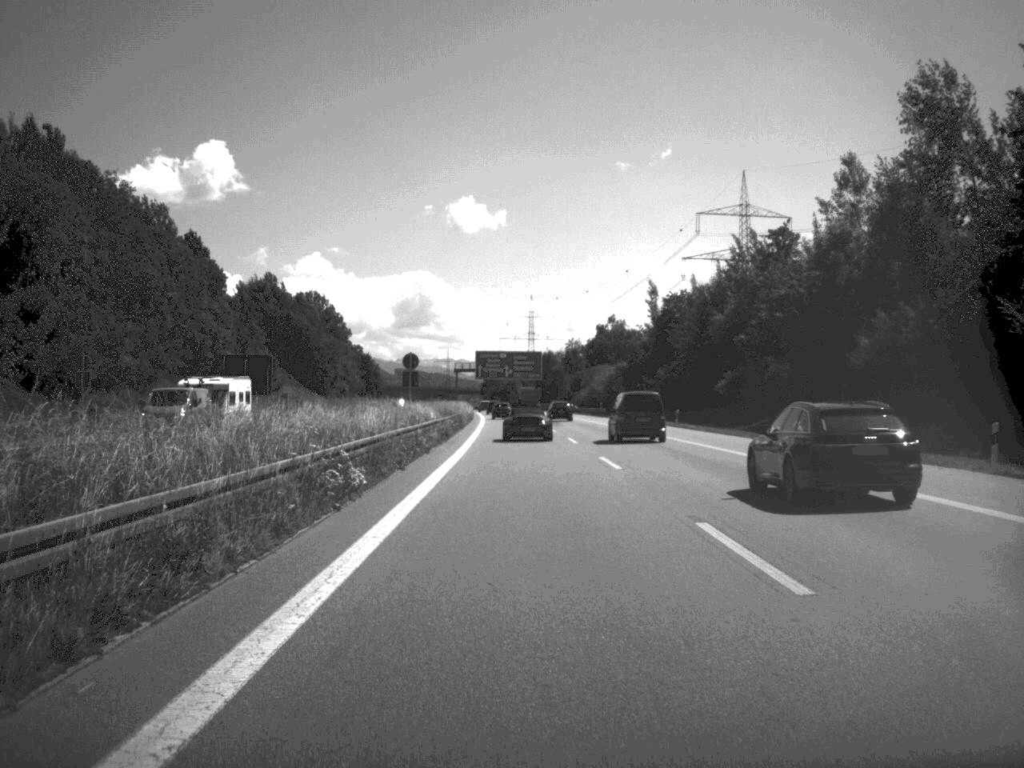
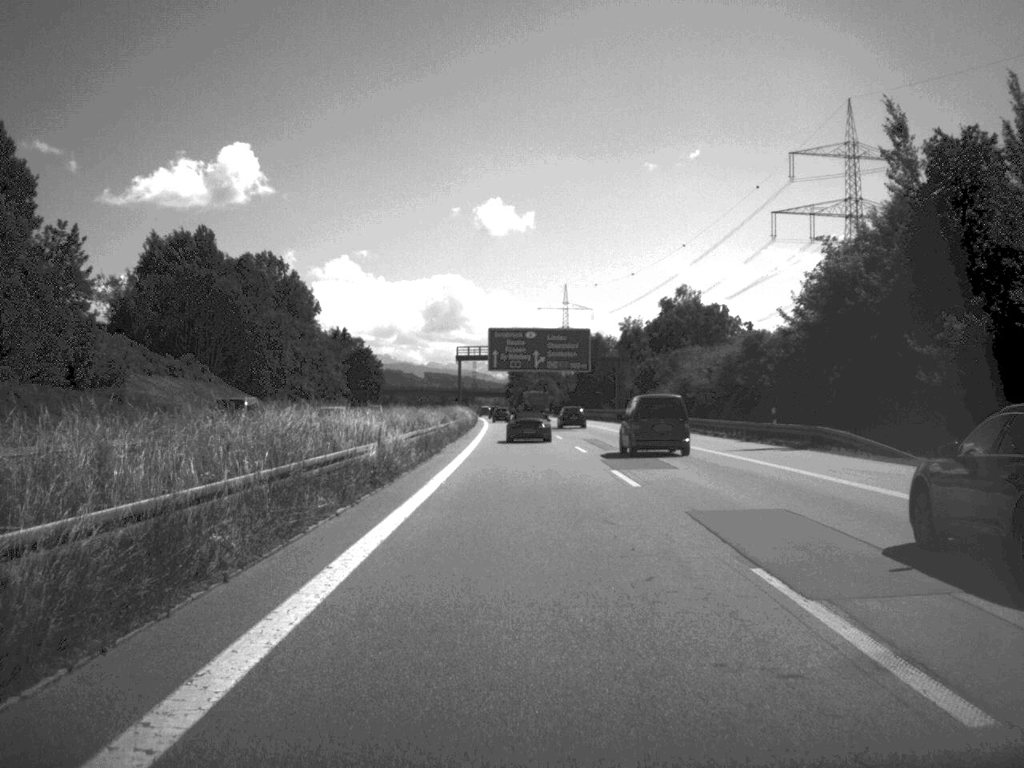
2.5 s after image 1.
(-1.0, +74.8) m; -2°
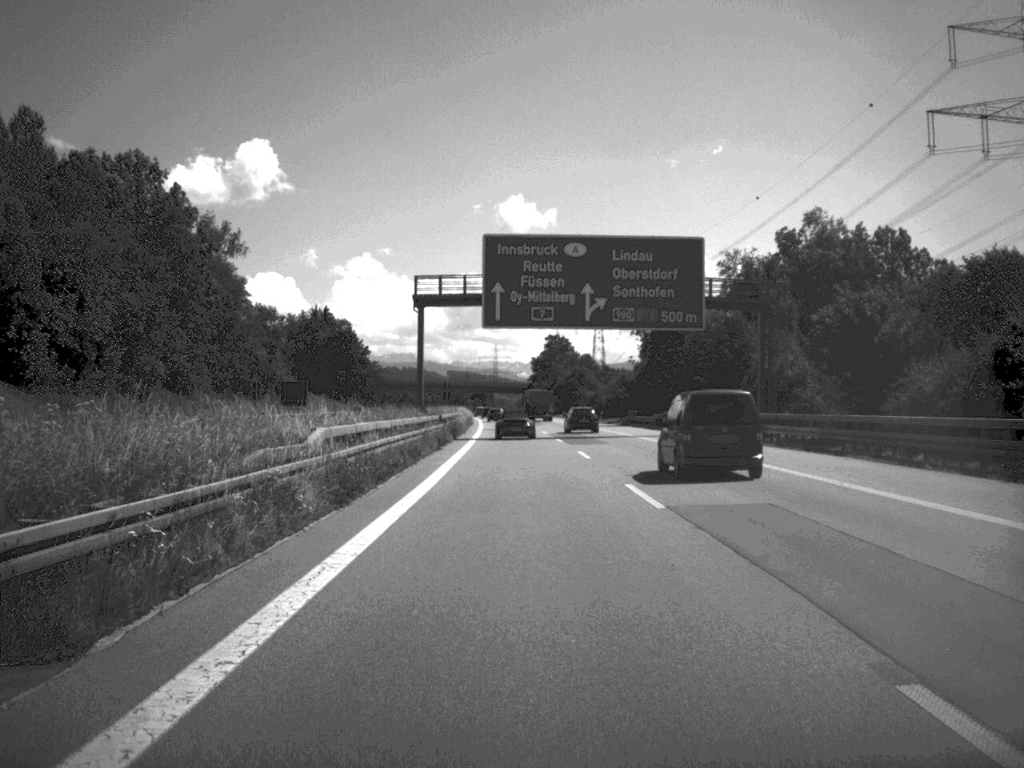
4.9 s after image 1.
(-0.8, +75.7) m; -1°
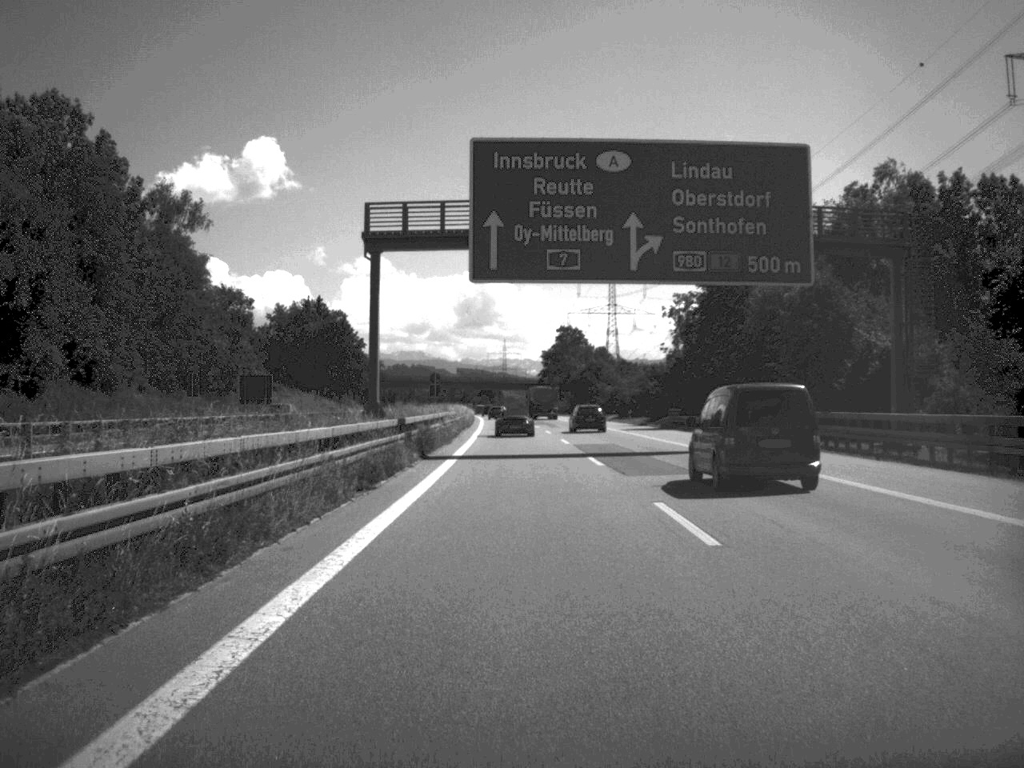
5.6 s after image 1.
(-0.1, +23.0) m; -1°
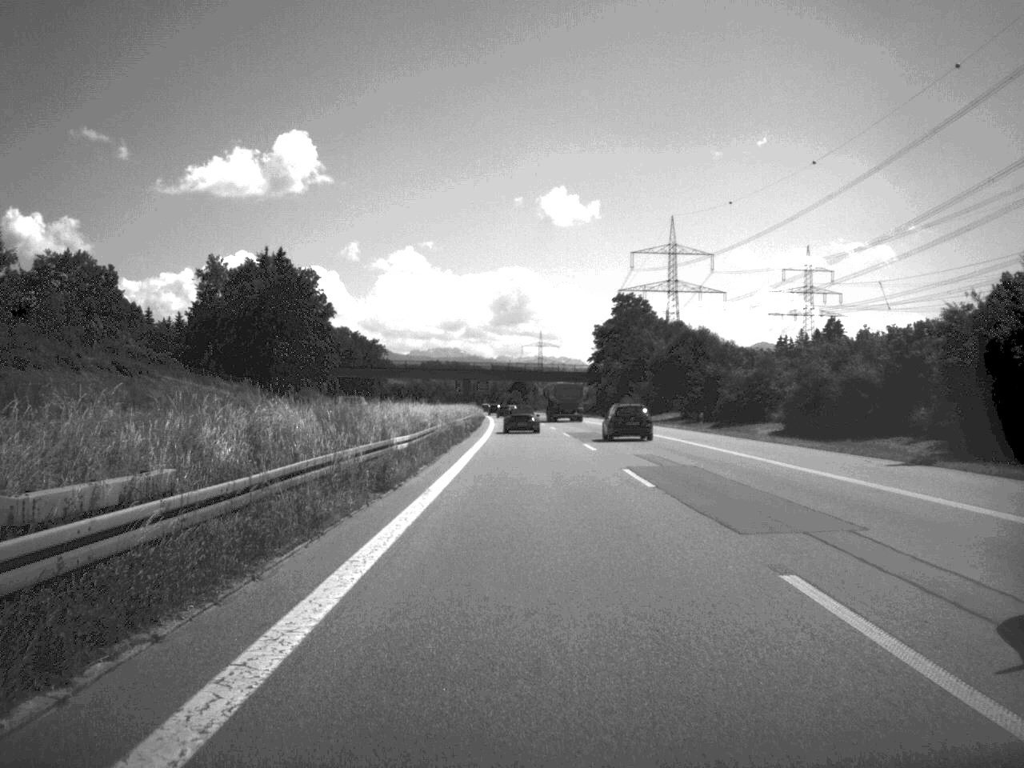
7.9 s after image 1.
(-1.4, +79.2) m; -2°
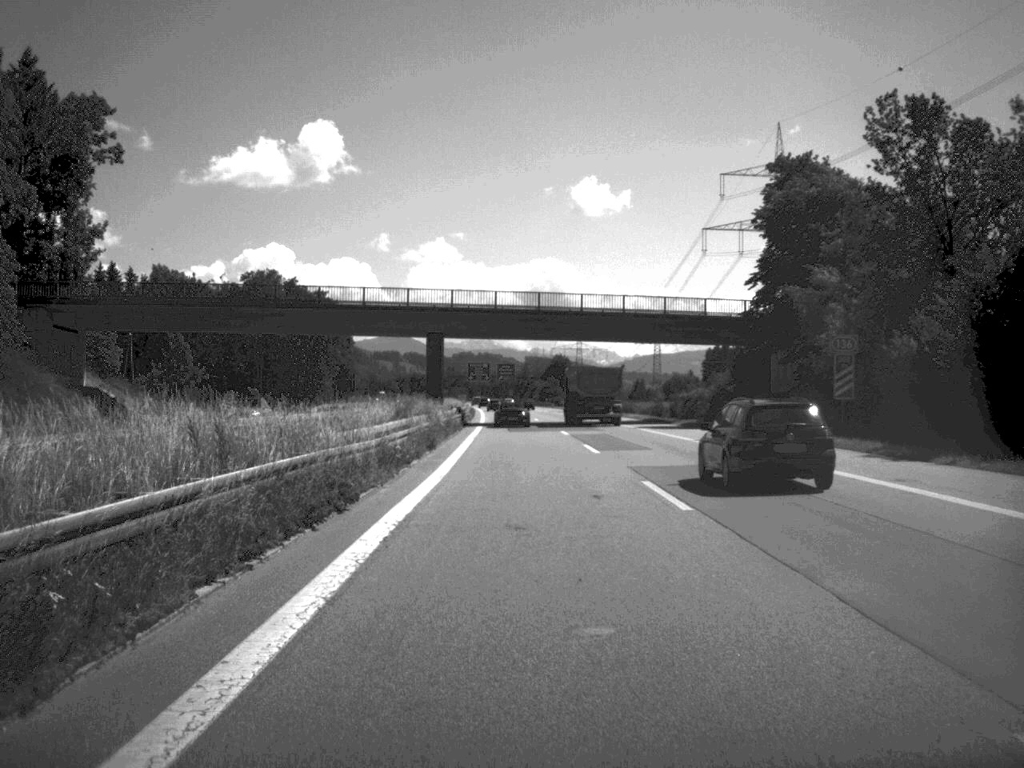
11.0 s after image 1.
(-1.5, +112.3) m; -2°
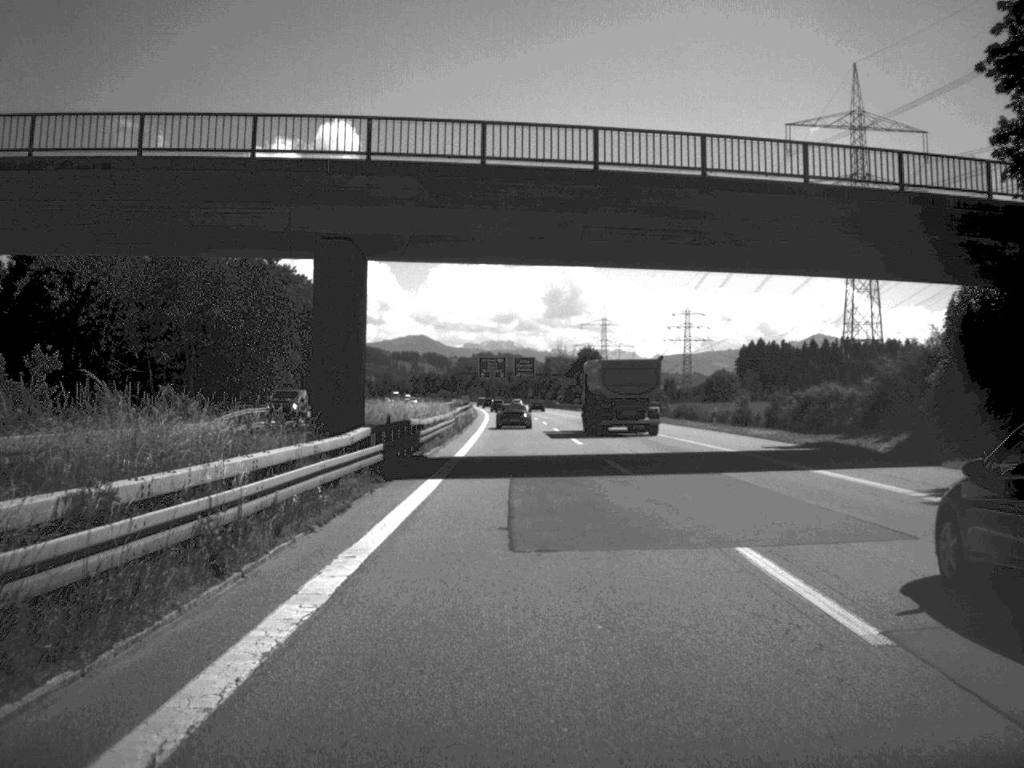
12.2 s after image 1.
(-0.4, +44.6) m; -1°
